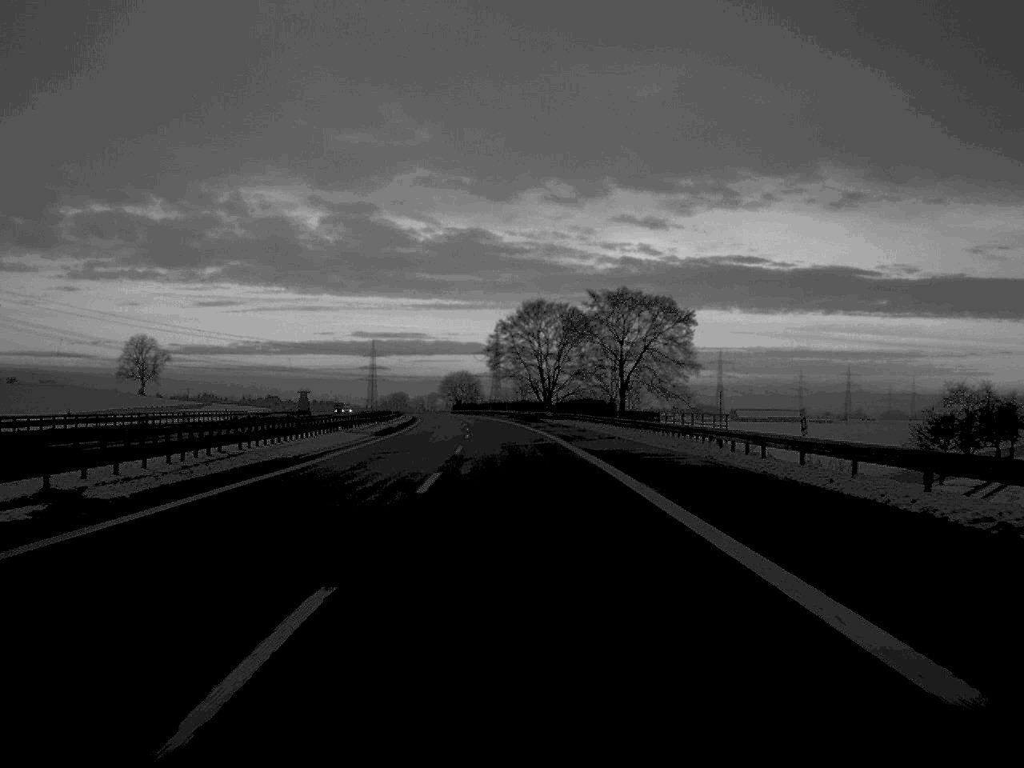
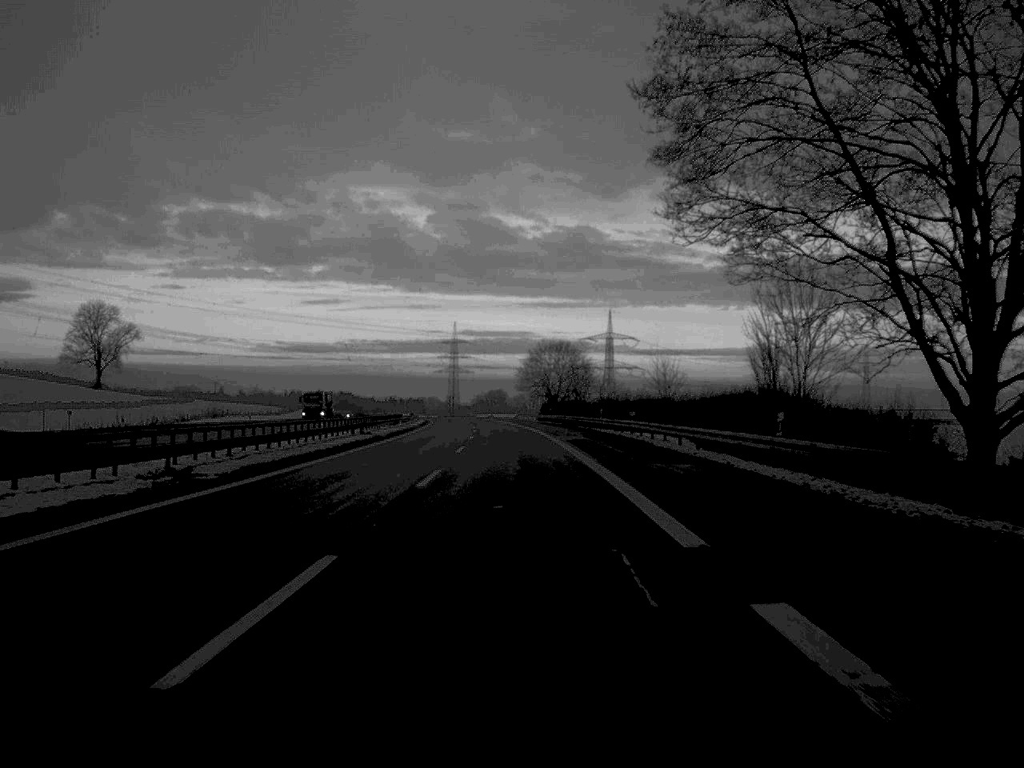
(-5.9, +140.8) m; -5°
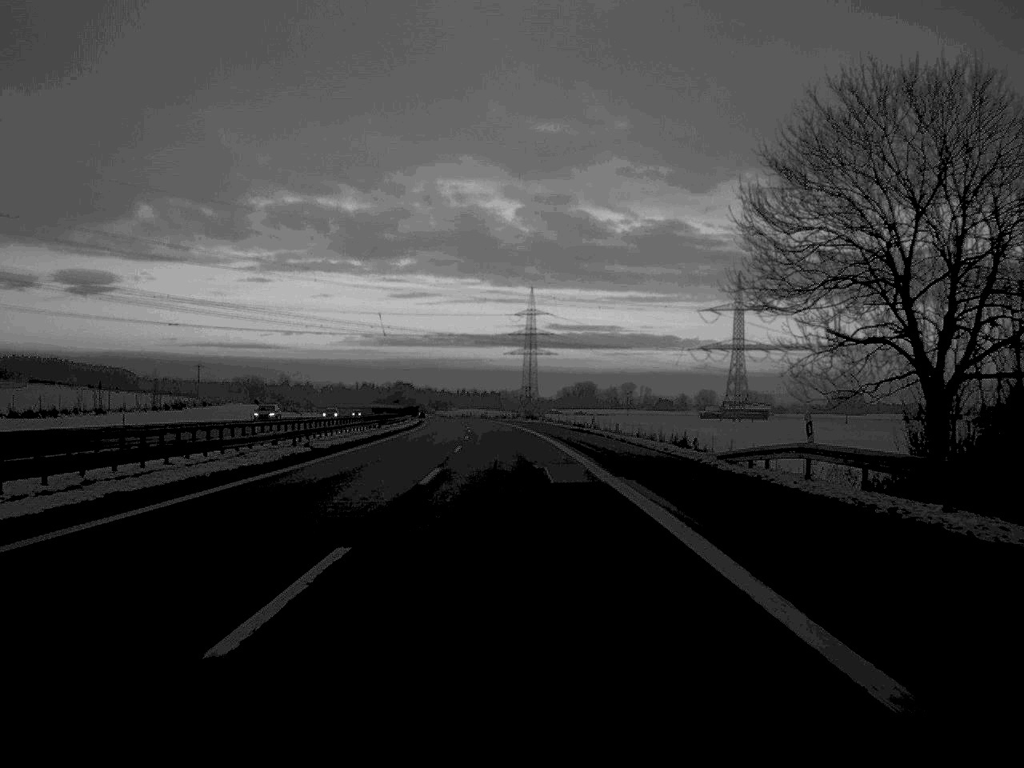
(-4.8, +142.5) m; -4°
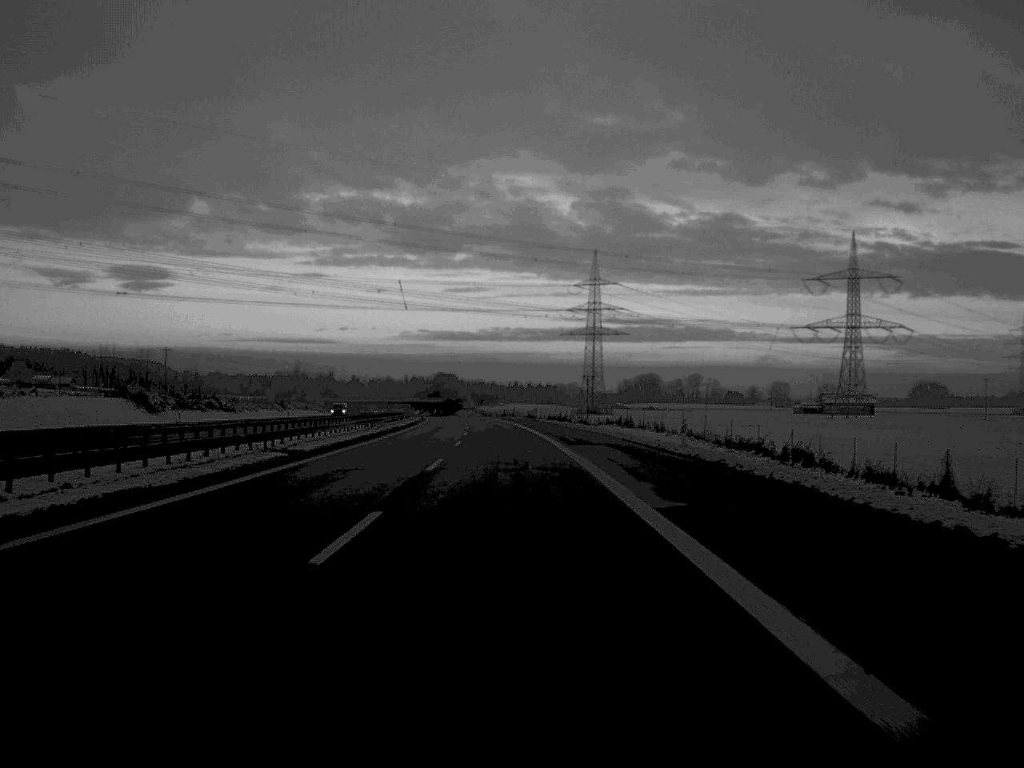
(-1.8, +85.0) m; -3°
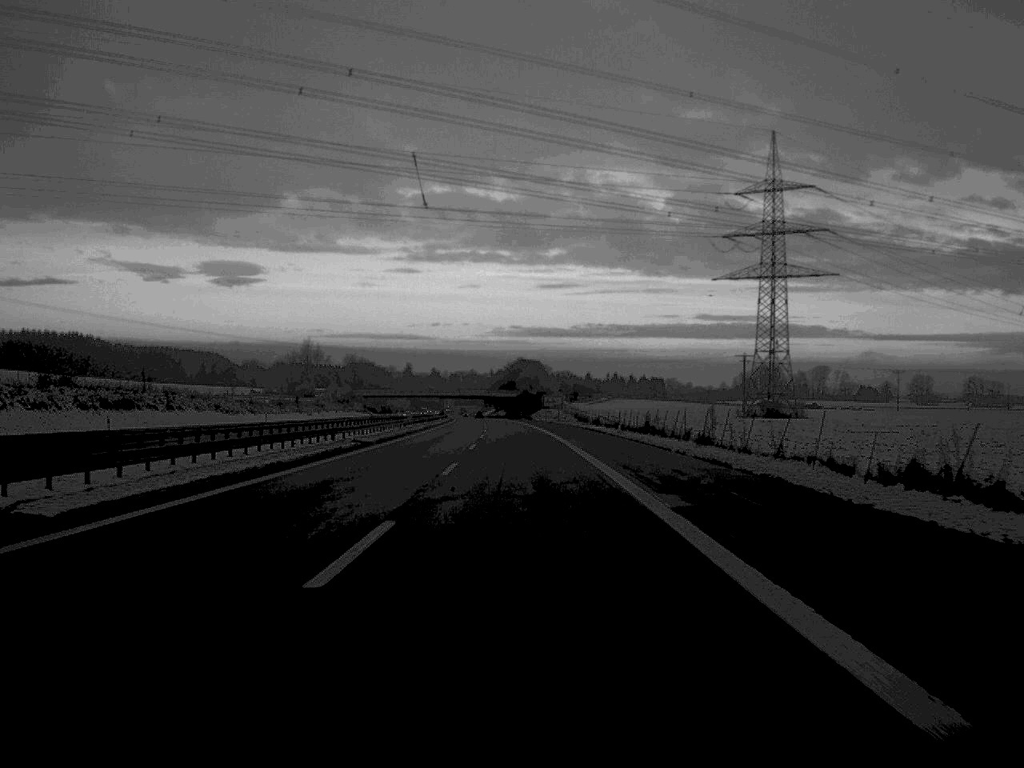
(-5.5, +144.5) m; -4°
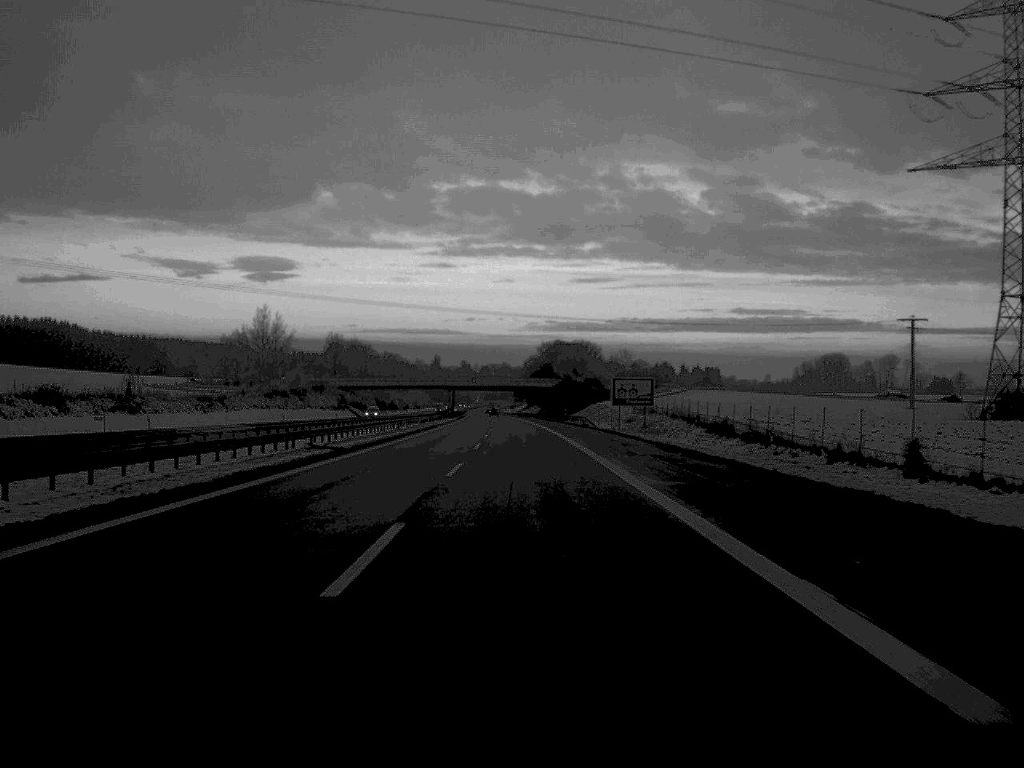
(-1.3, +90.2) m; -2°
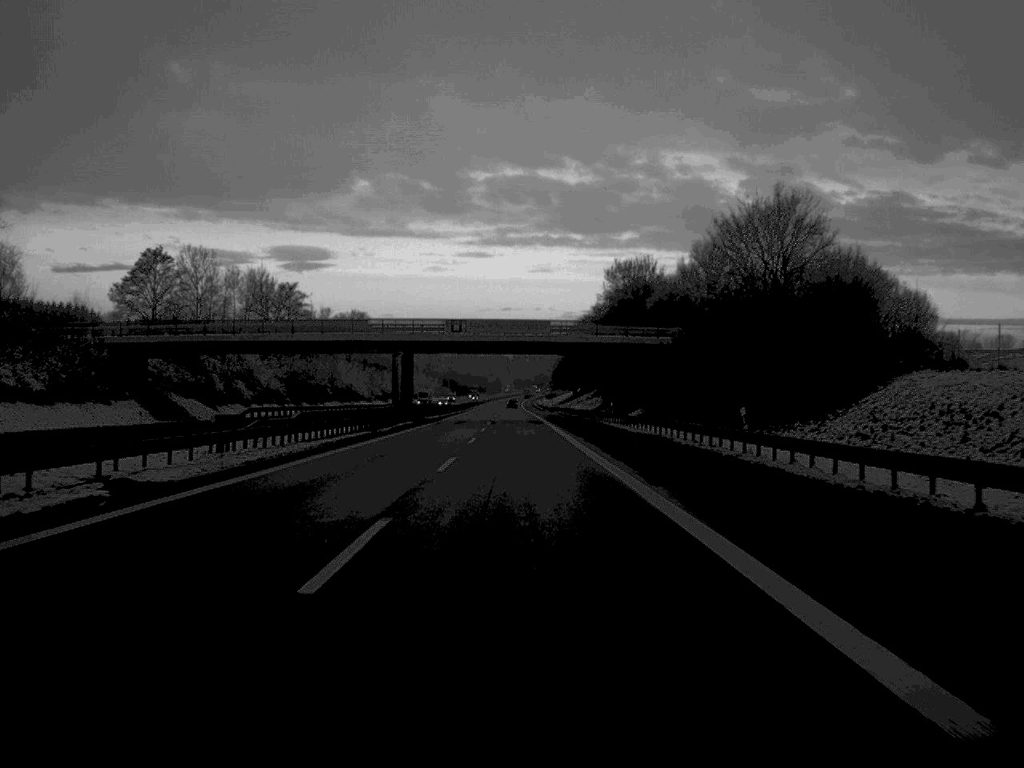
(-2.1, +143.2) m; -2°
